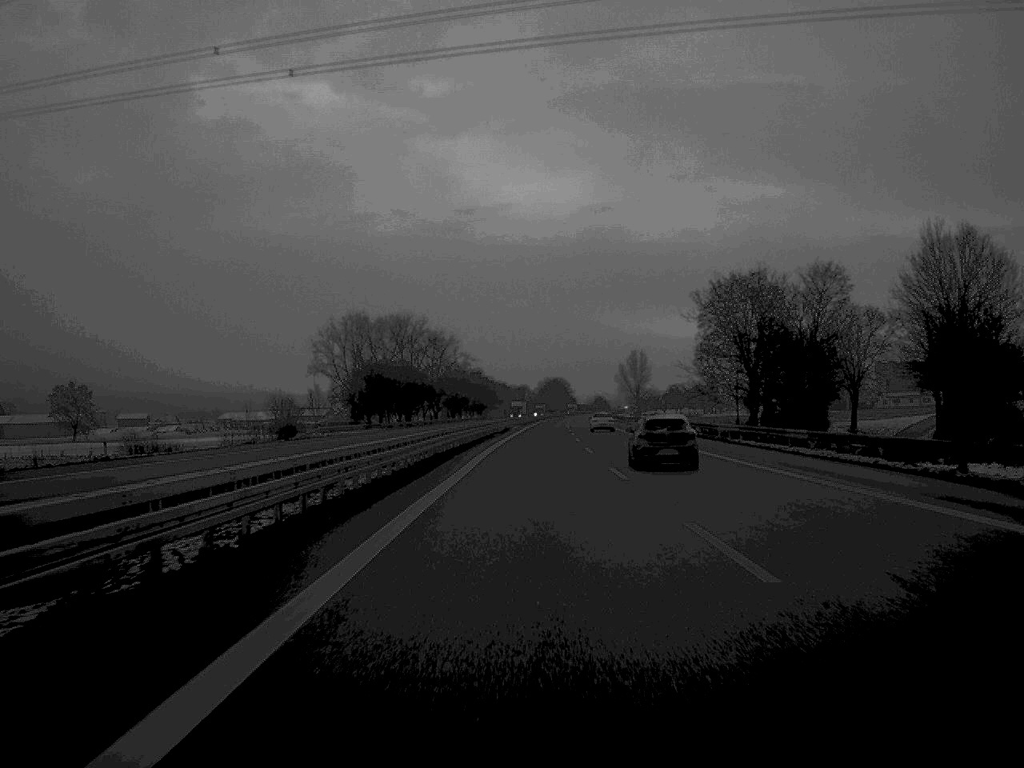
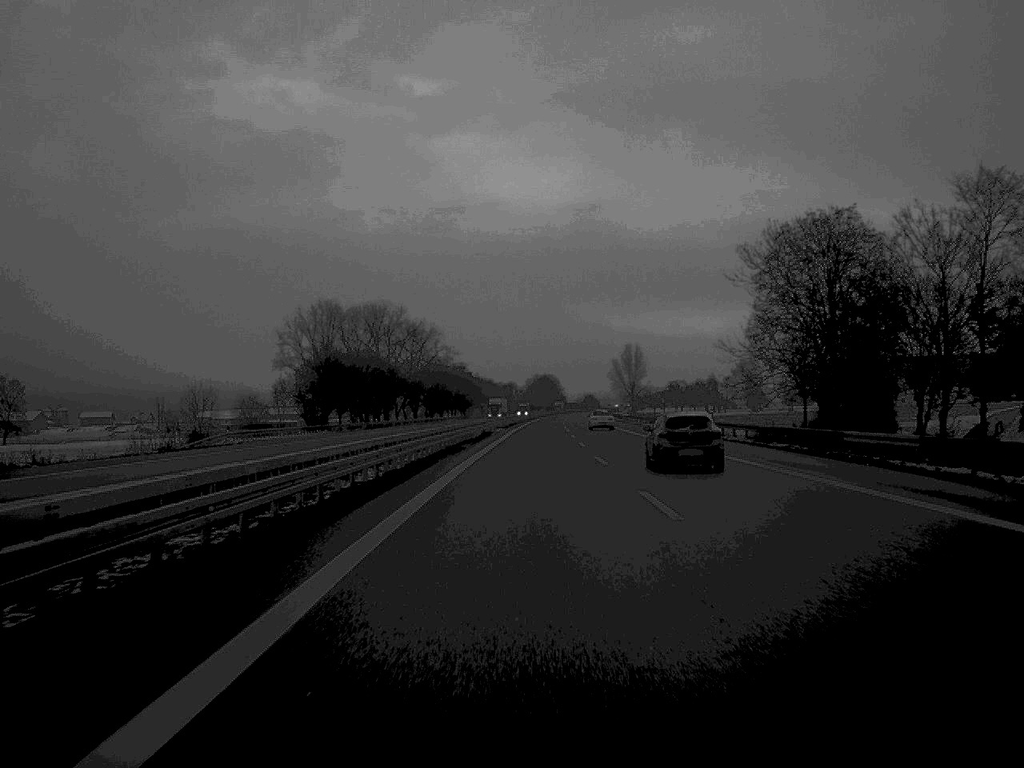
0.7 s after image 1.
(+0.1, +29.7) m; +1°
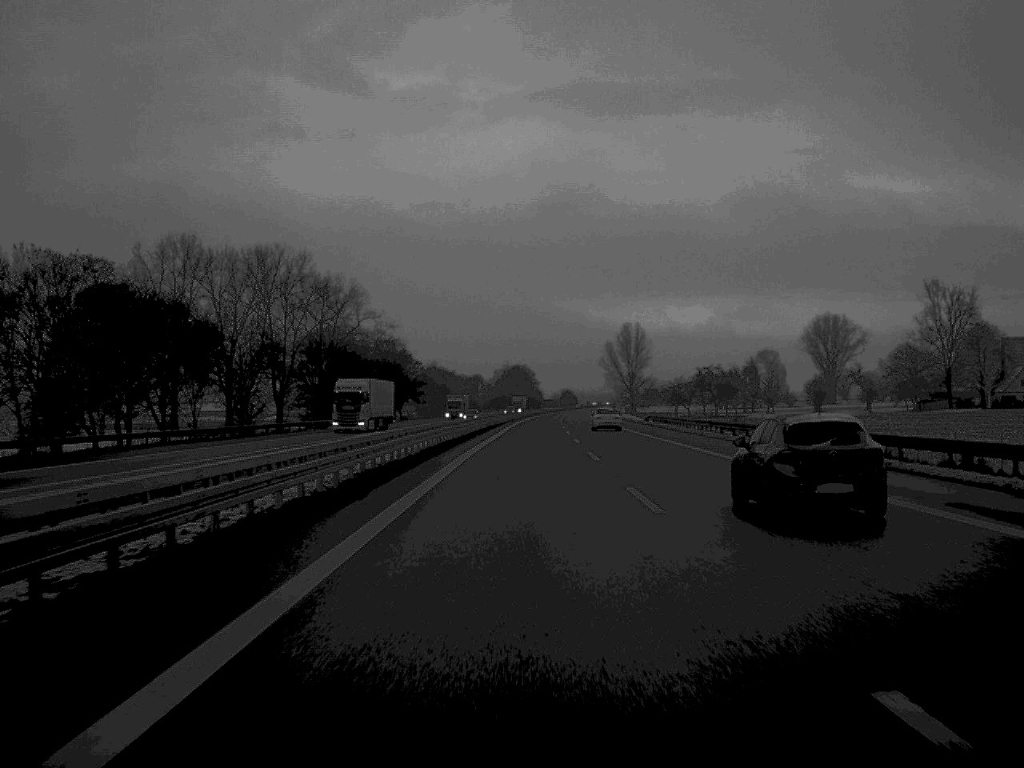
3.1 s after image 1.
(+1.3, +106.4) m; +1°
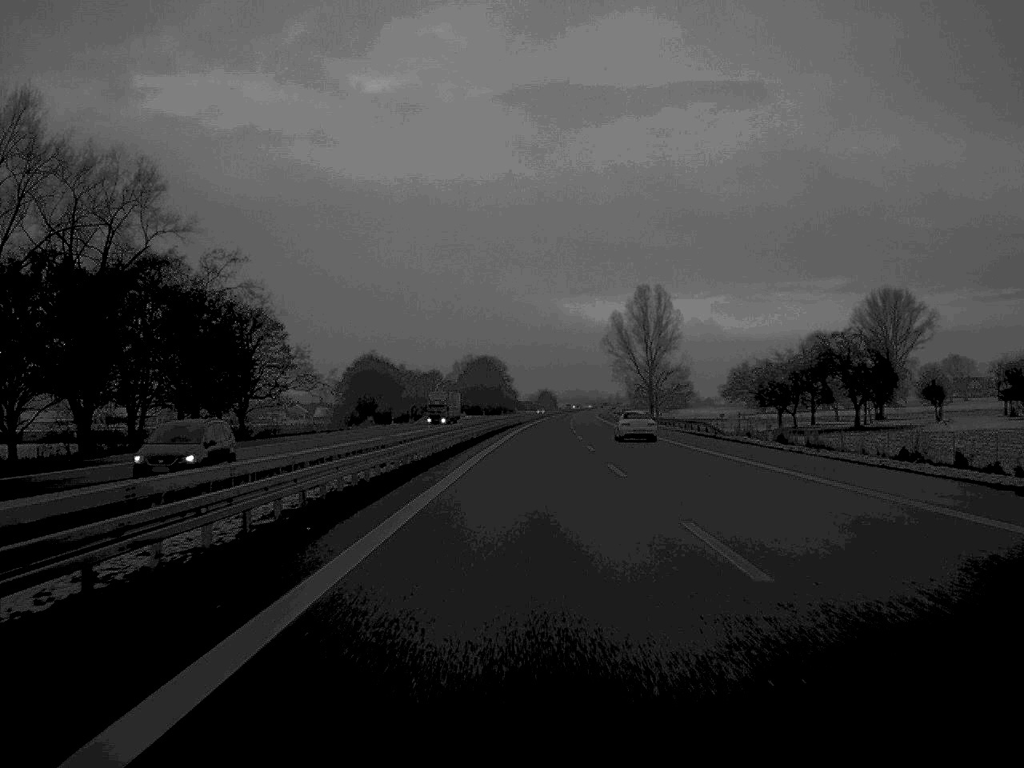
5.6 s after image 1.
(+1.2, +115.0) m; +1°
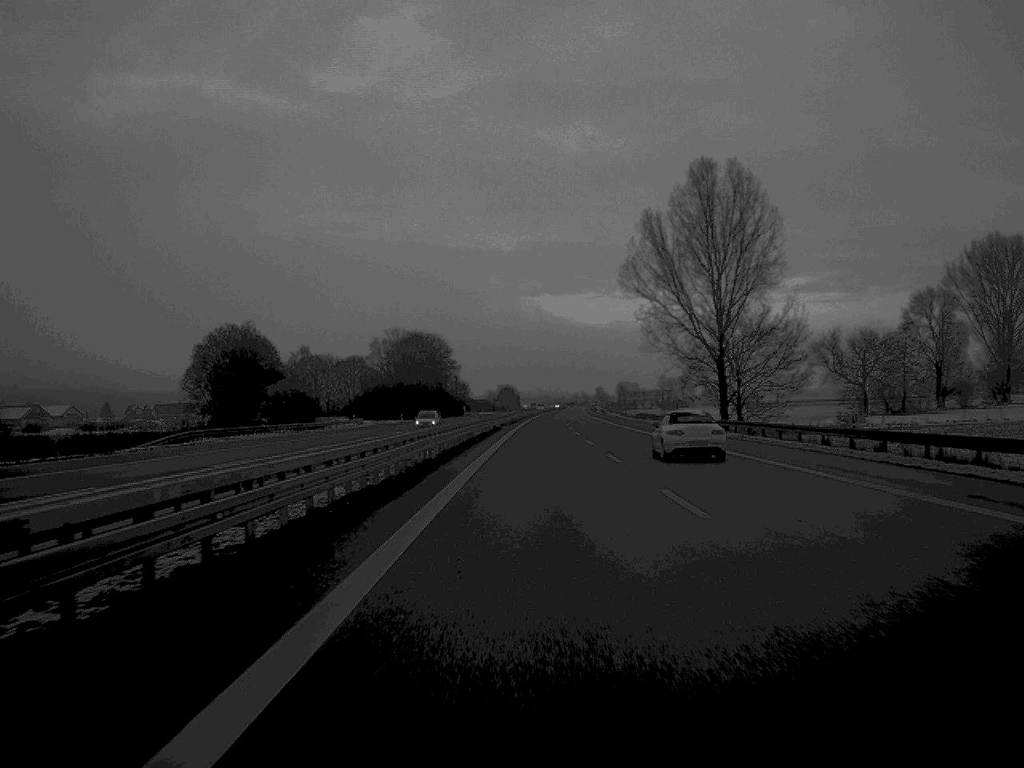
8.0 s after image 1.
(+1.8, +118.8) m; +2°
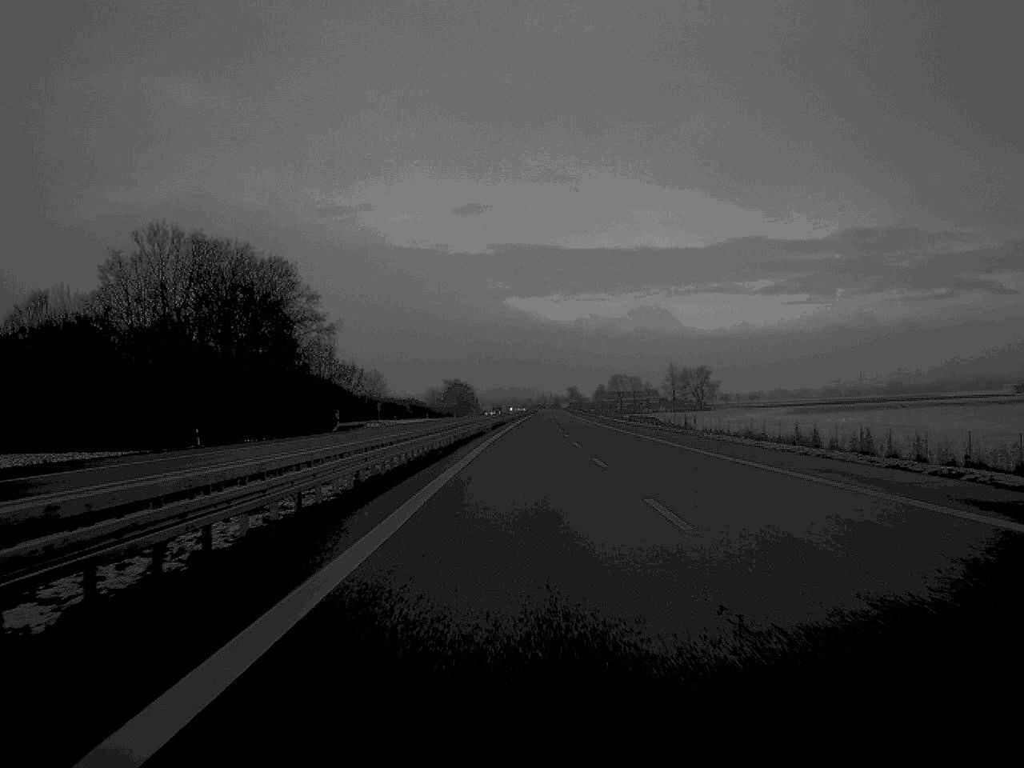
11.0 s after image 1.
(+2.2, +144.9) m; +2°
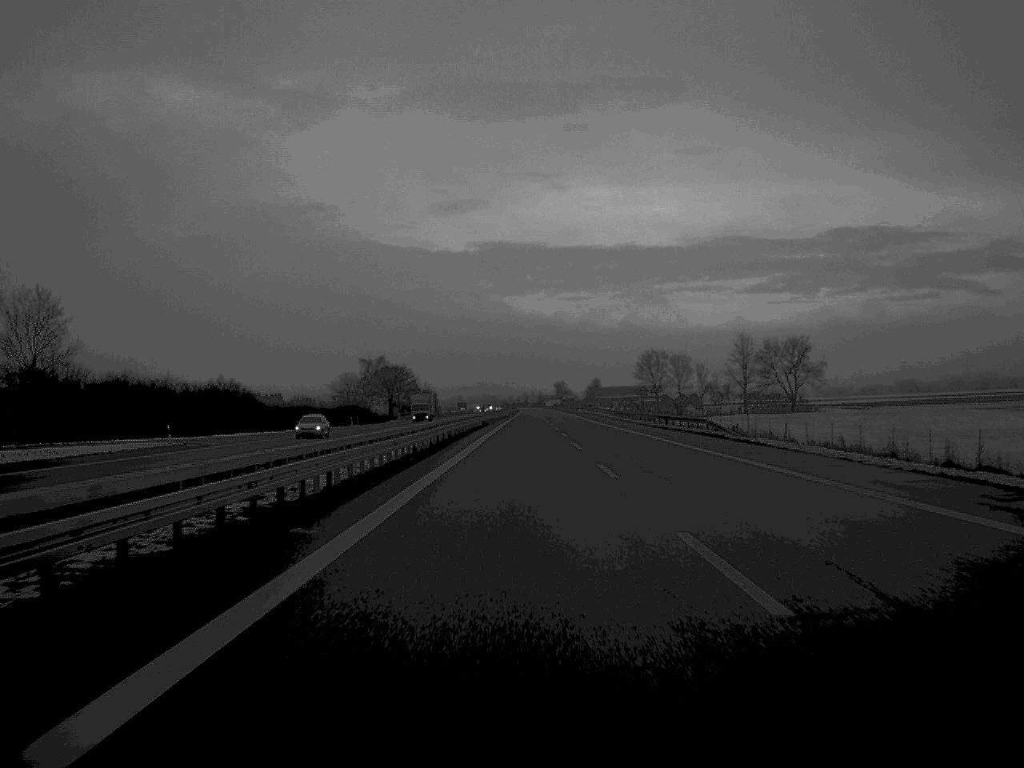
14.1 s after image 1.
(+1.2, +149.5) m; +1°
